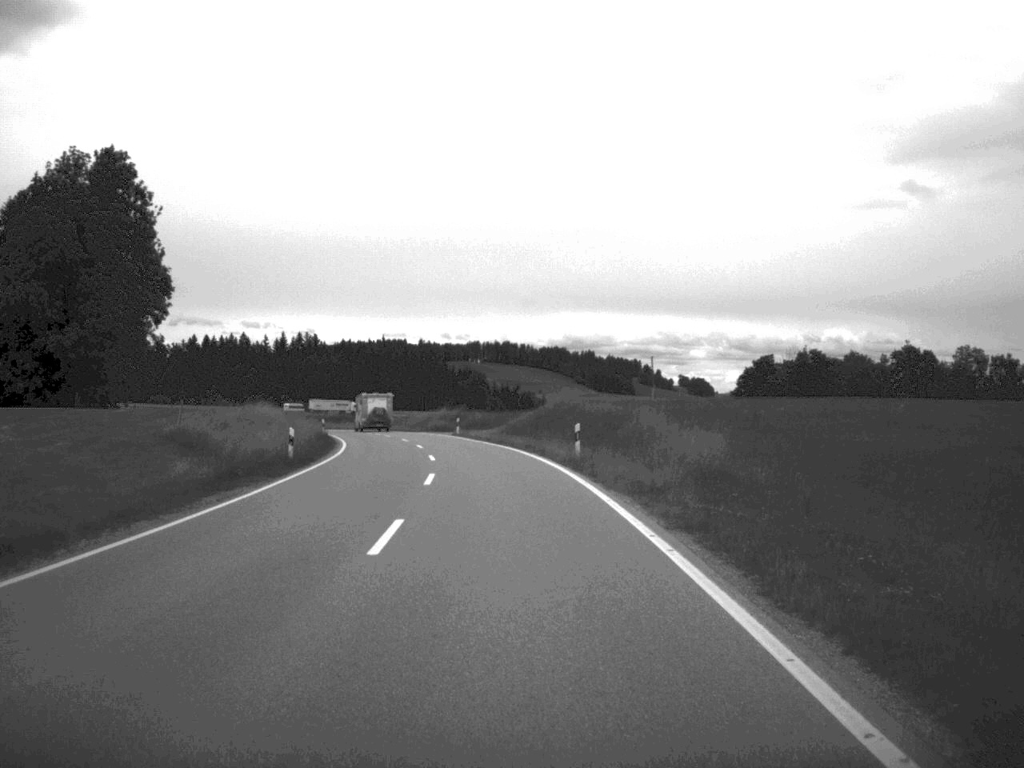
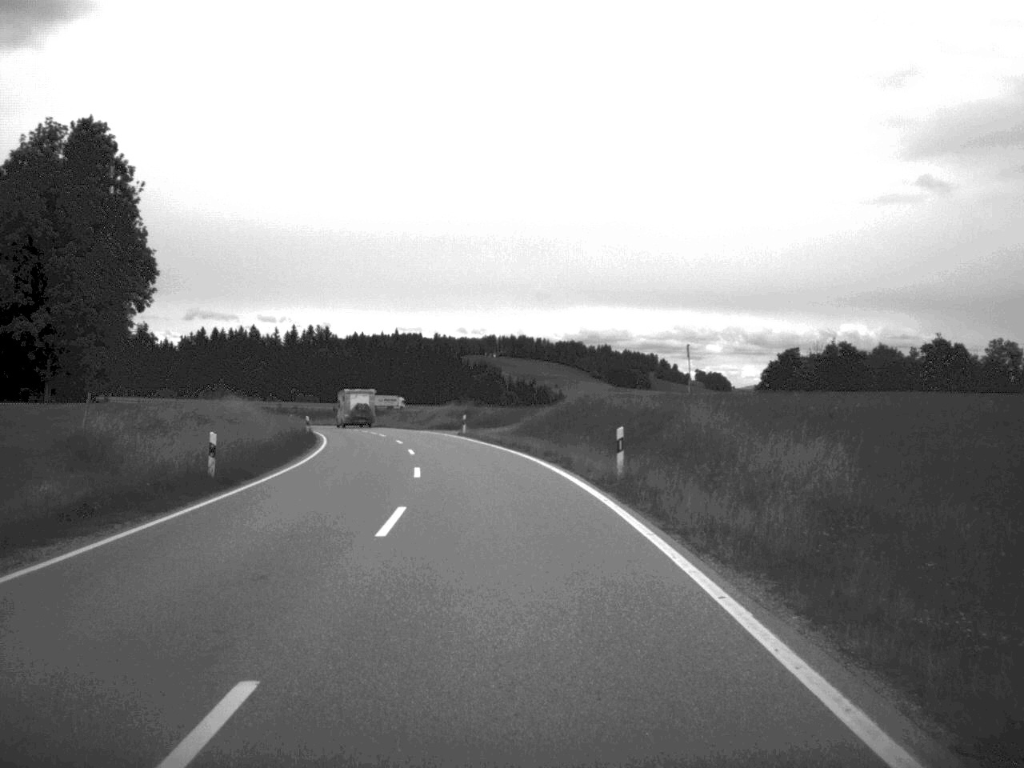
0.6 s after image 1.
(-0.1, +10.1) m; -1°
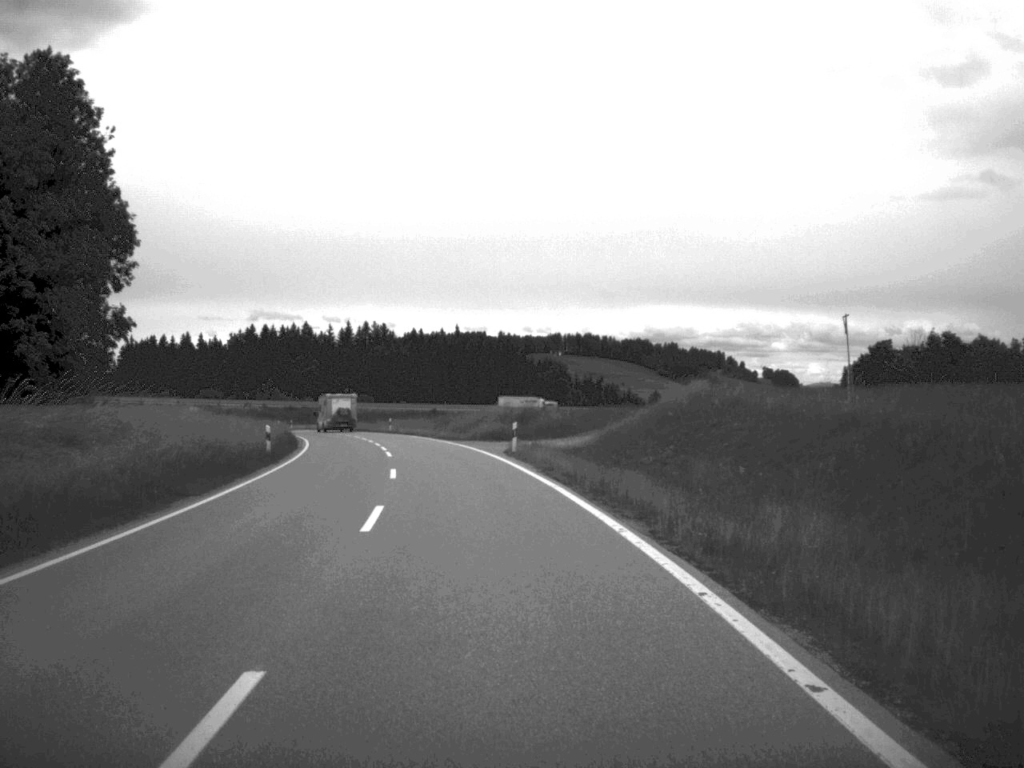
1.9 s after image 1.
(-0.5, +22.4) m; -3°
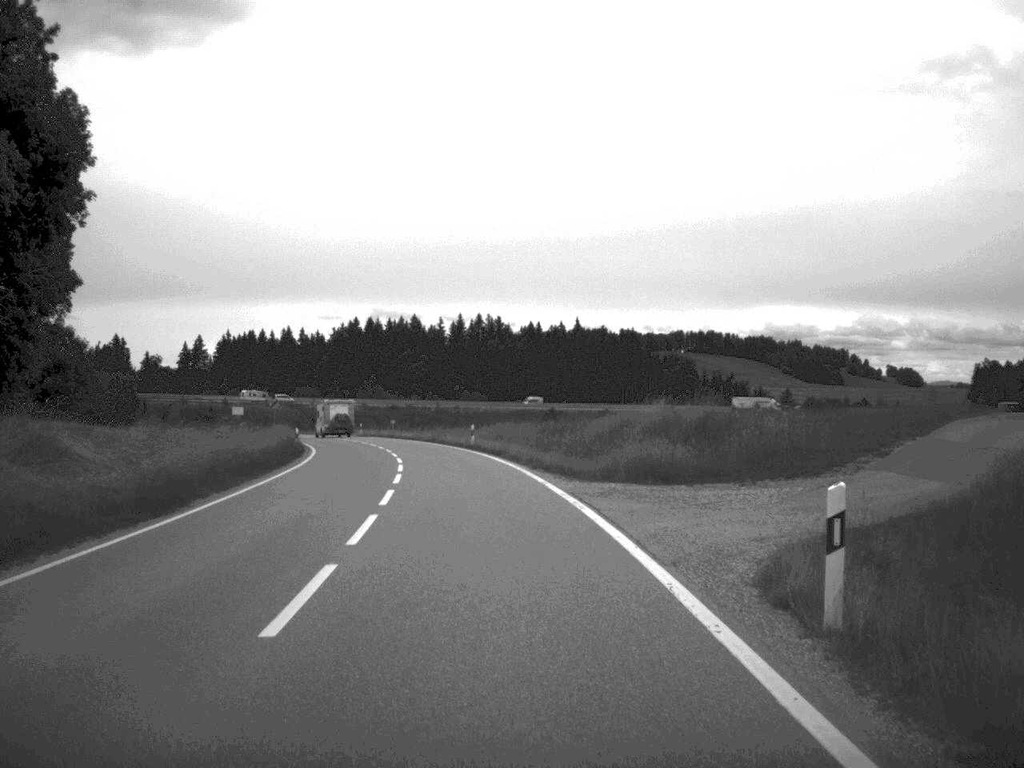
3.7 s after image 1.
(-1.5, +30.8) m; -5°
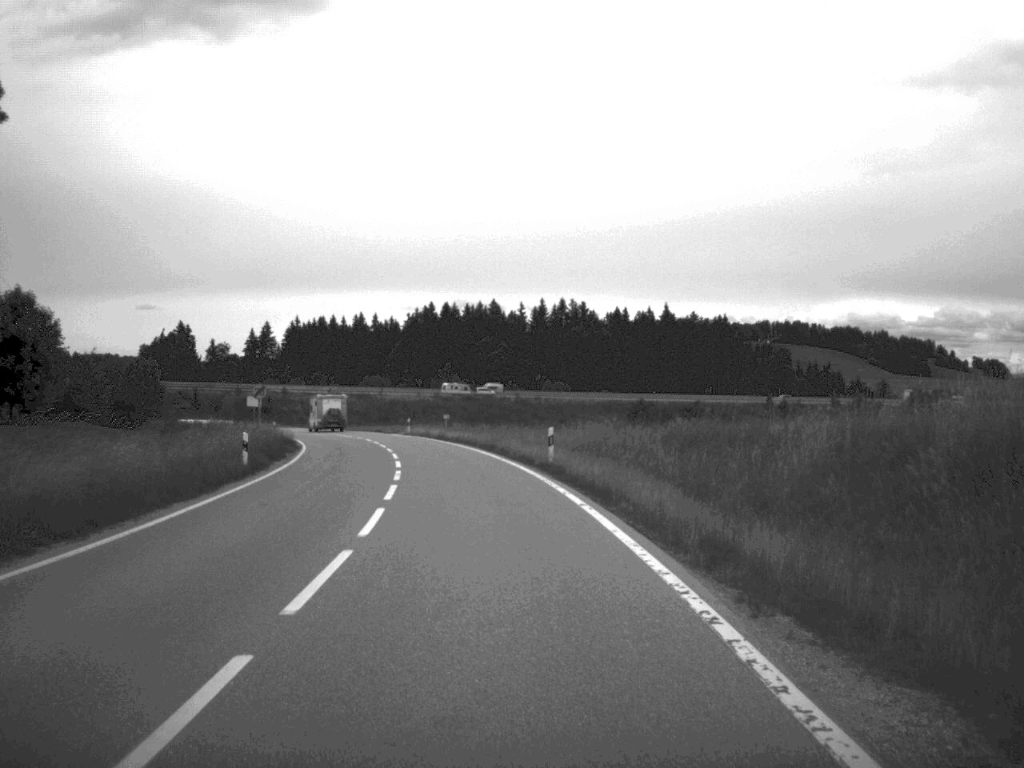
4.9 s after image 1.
(-0.8, +23.2) m; -4°
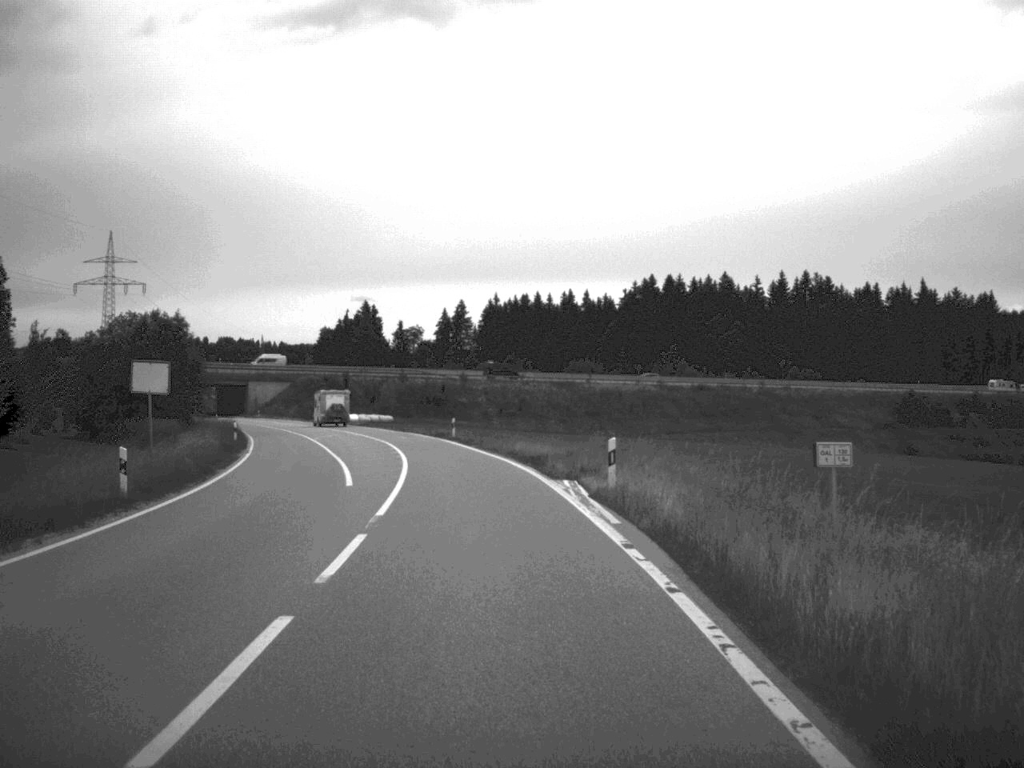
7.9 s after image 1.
(-4.8, +56.6) m; -10°
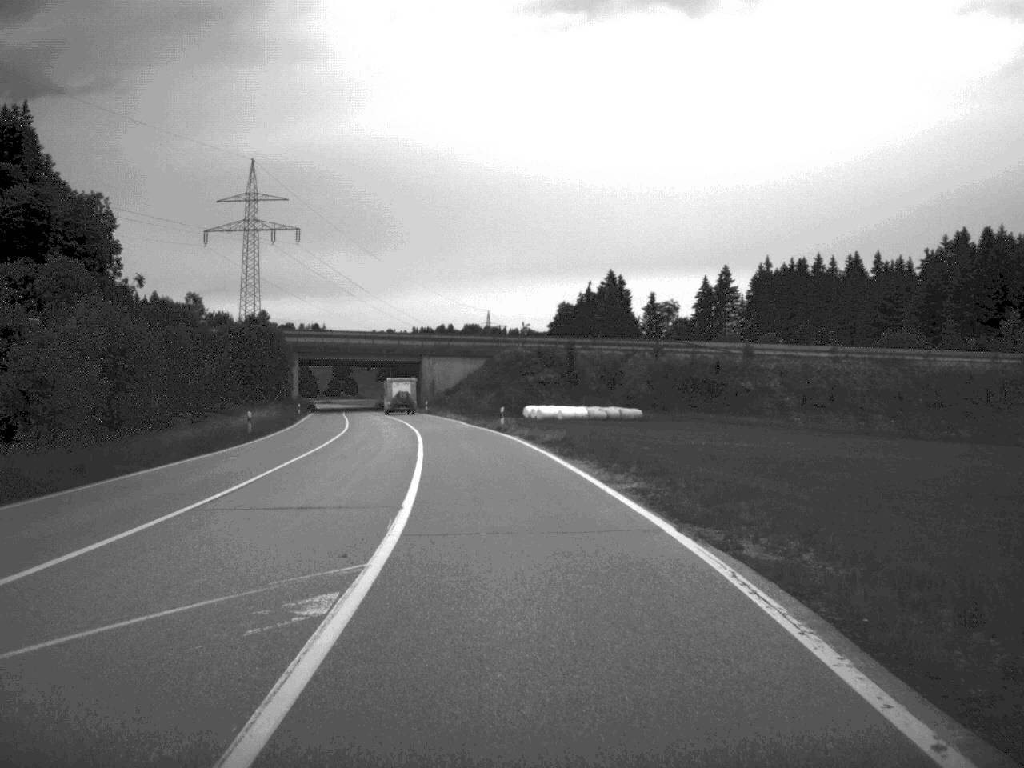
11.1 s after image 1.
(-6.3, +63.5) m; -11°
